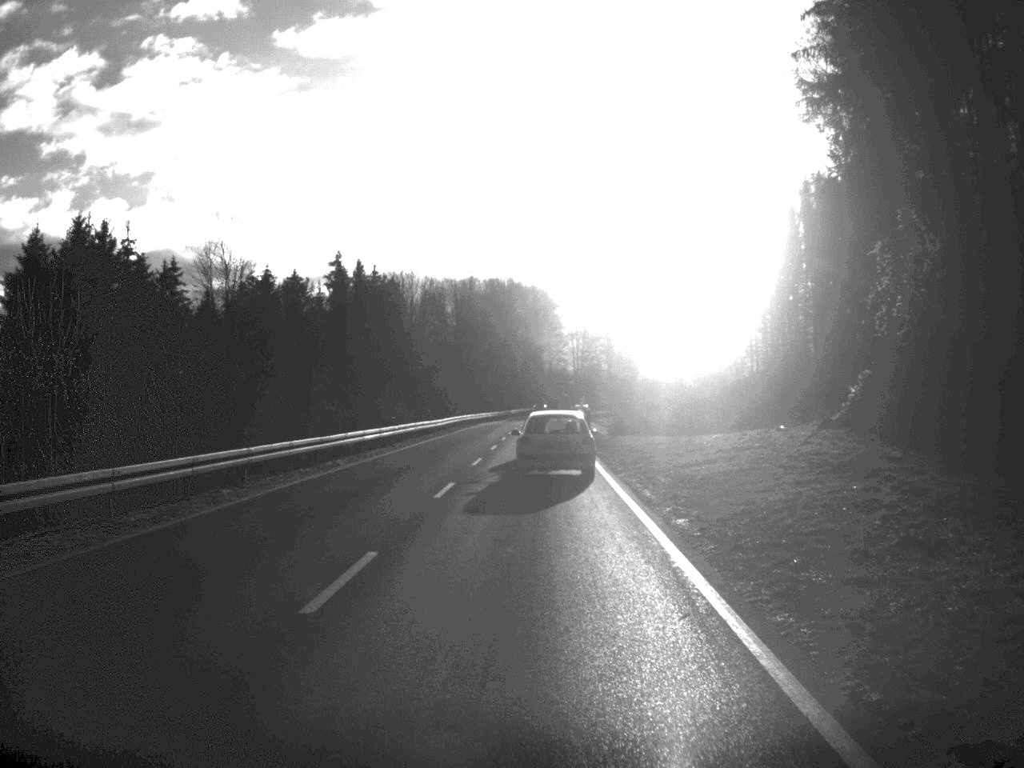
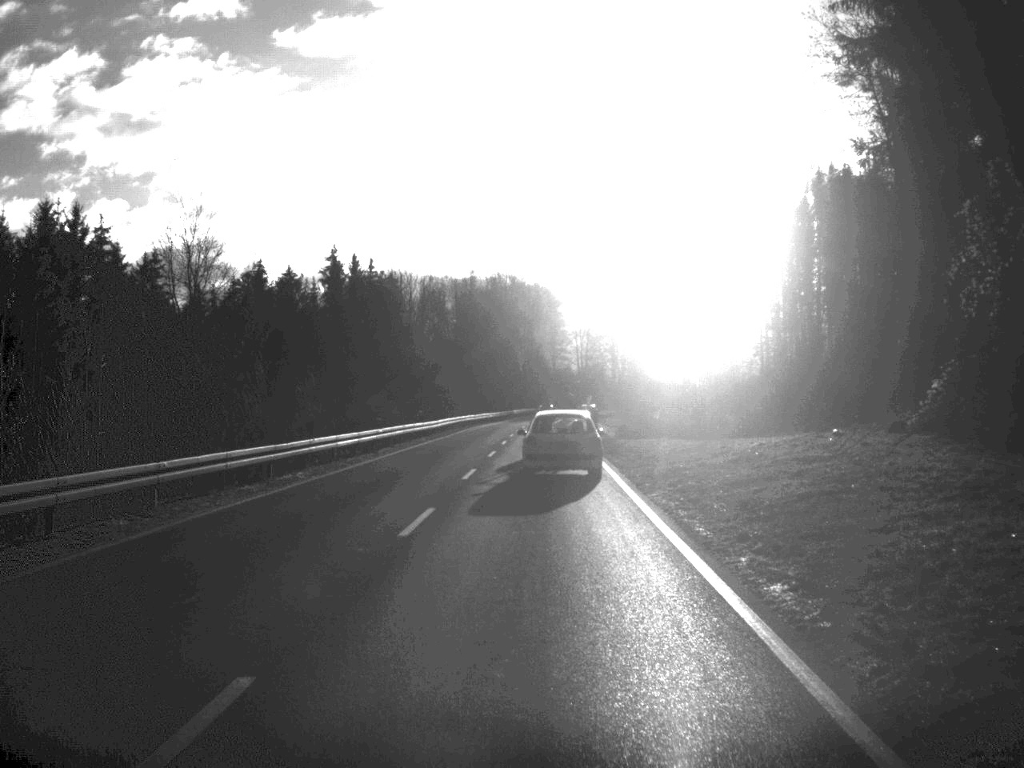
(0.0, +6.4) m; 0°
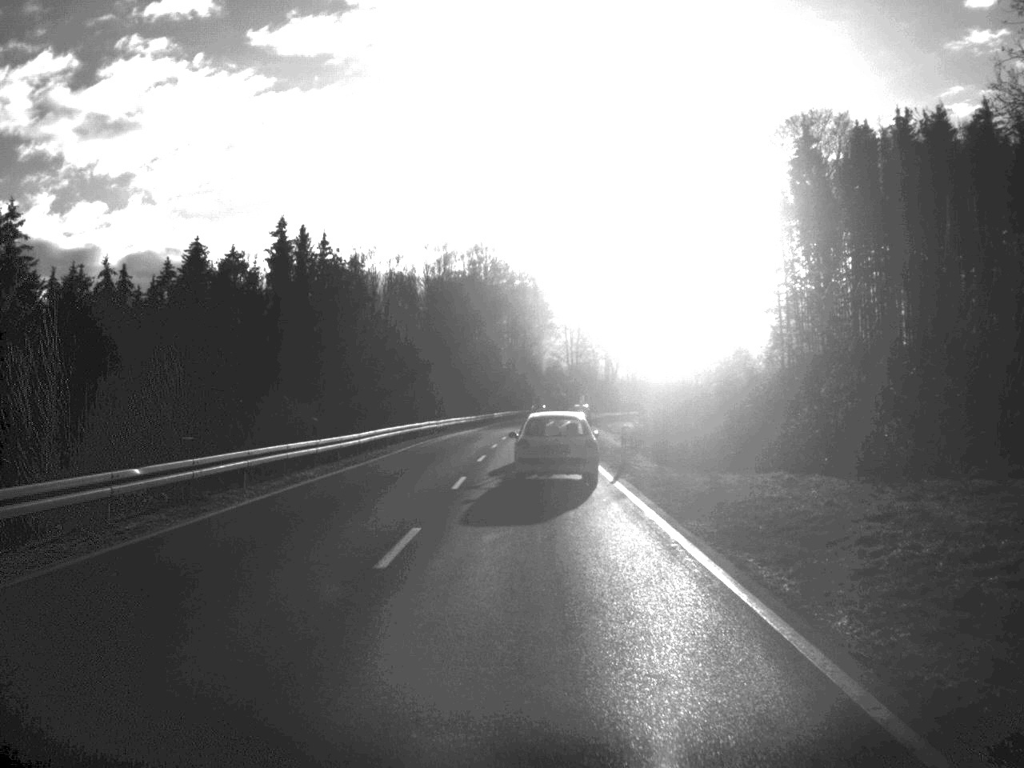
(+0.1, +26.2) m; +1°
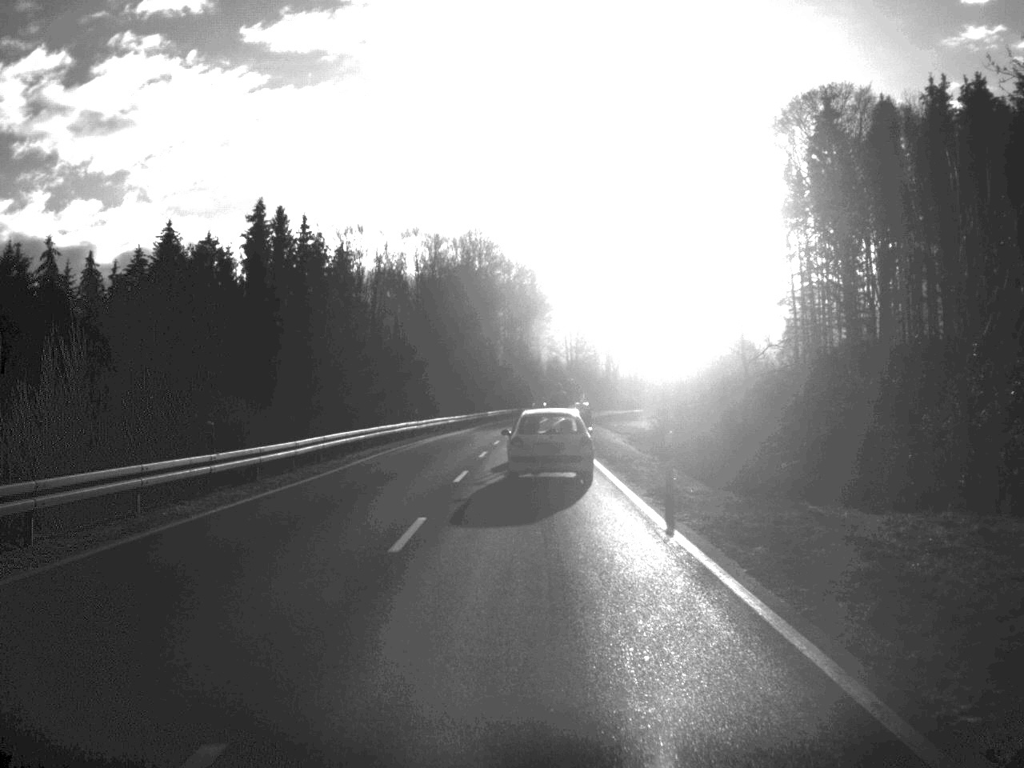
(0.0, +10.6) m; 0°
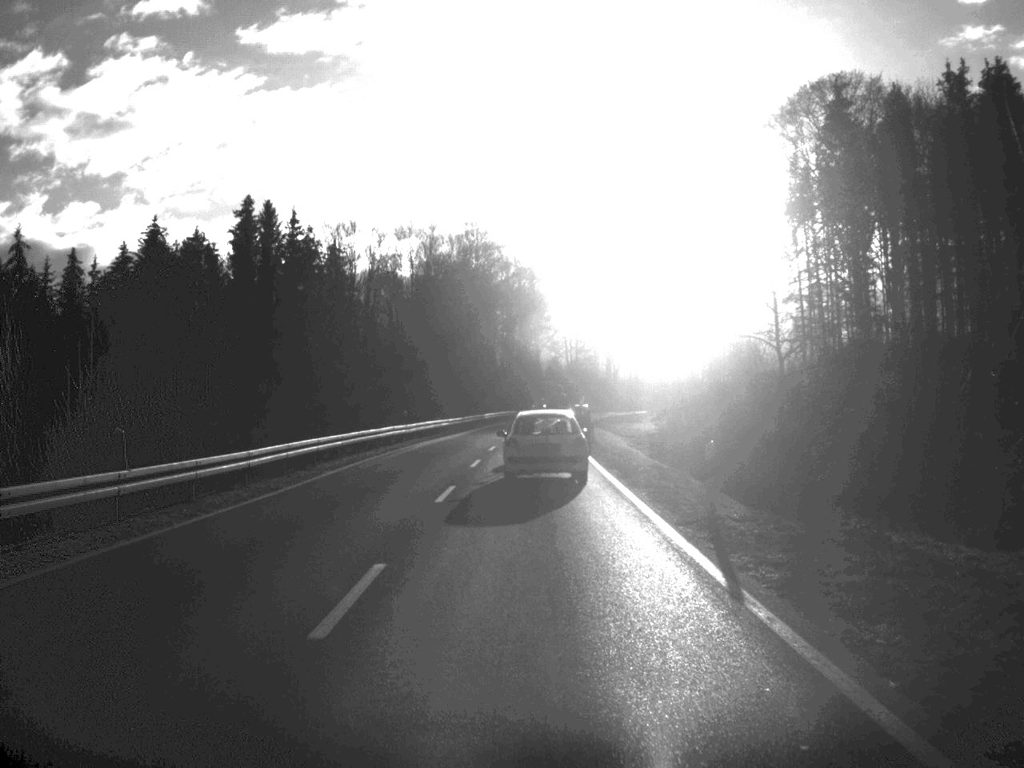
(0.0, +4.9) m; 0°
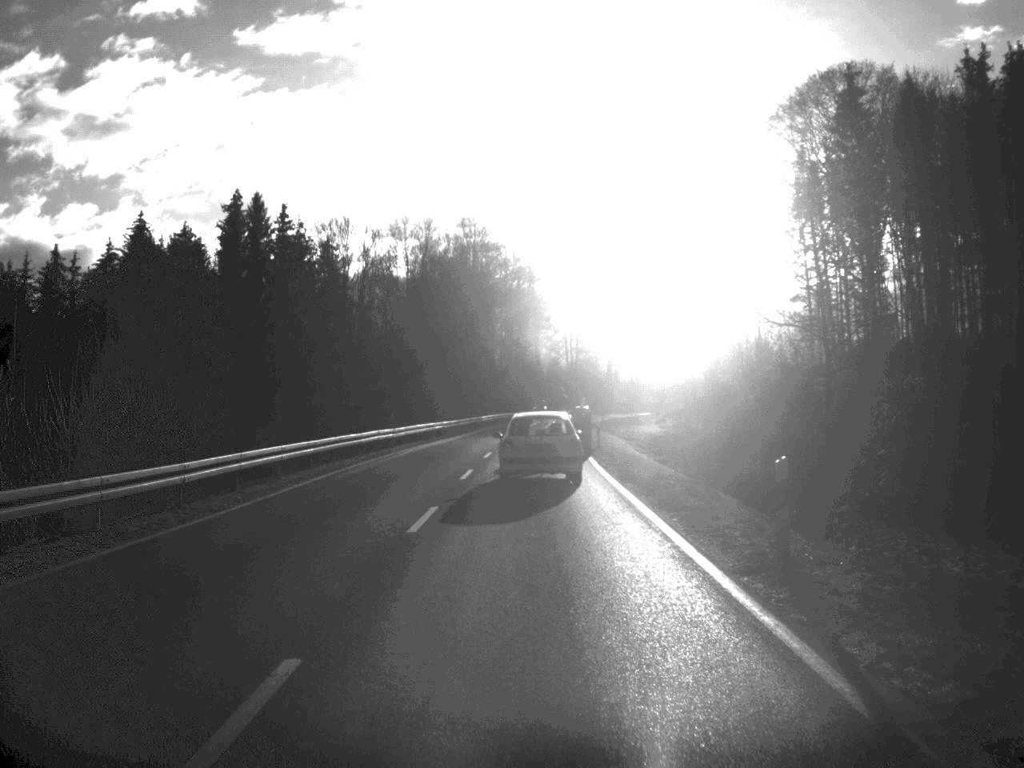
(0.0, +4.7) m; 0°
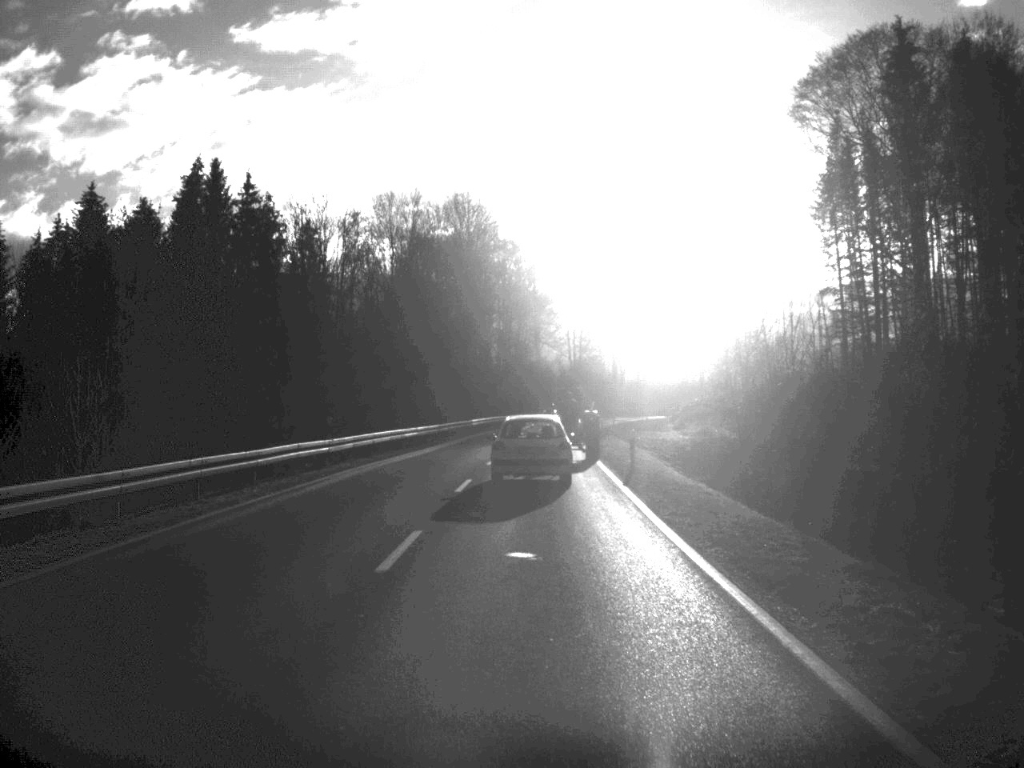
(0.0, +15.3) m; 0°
